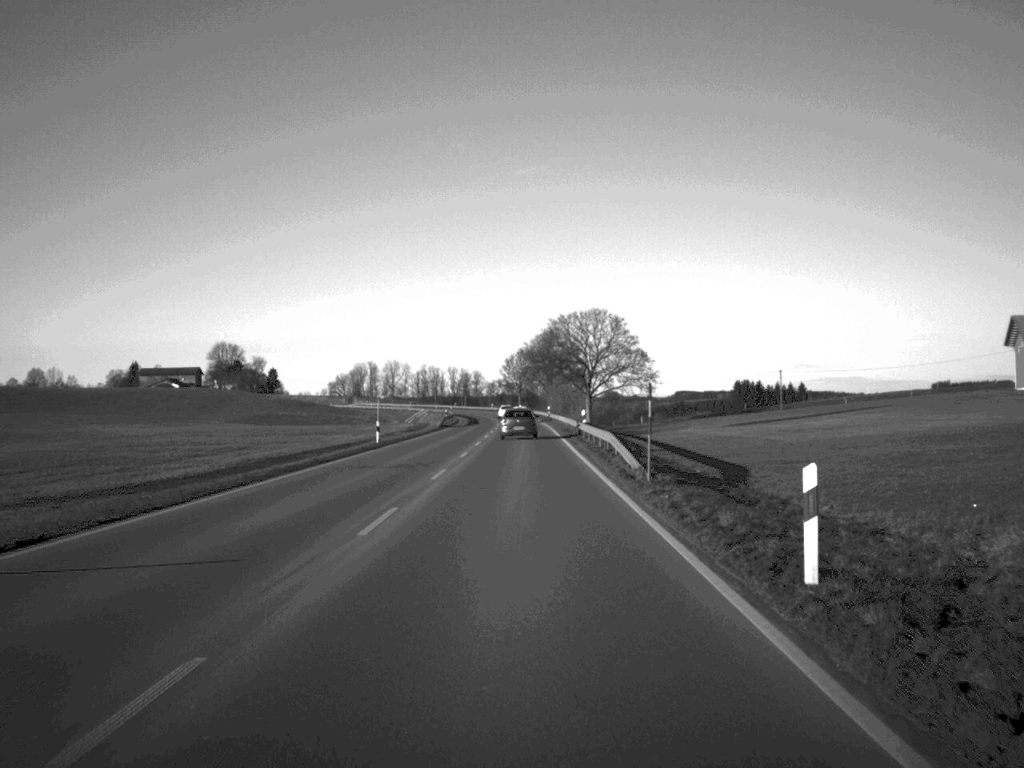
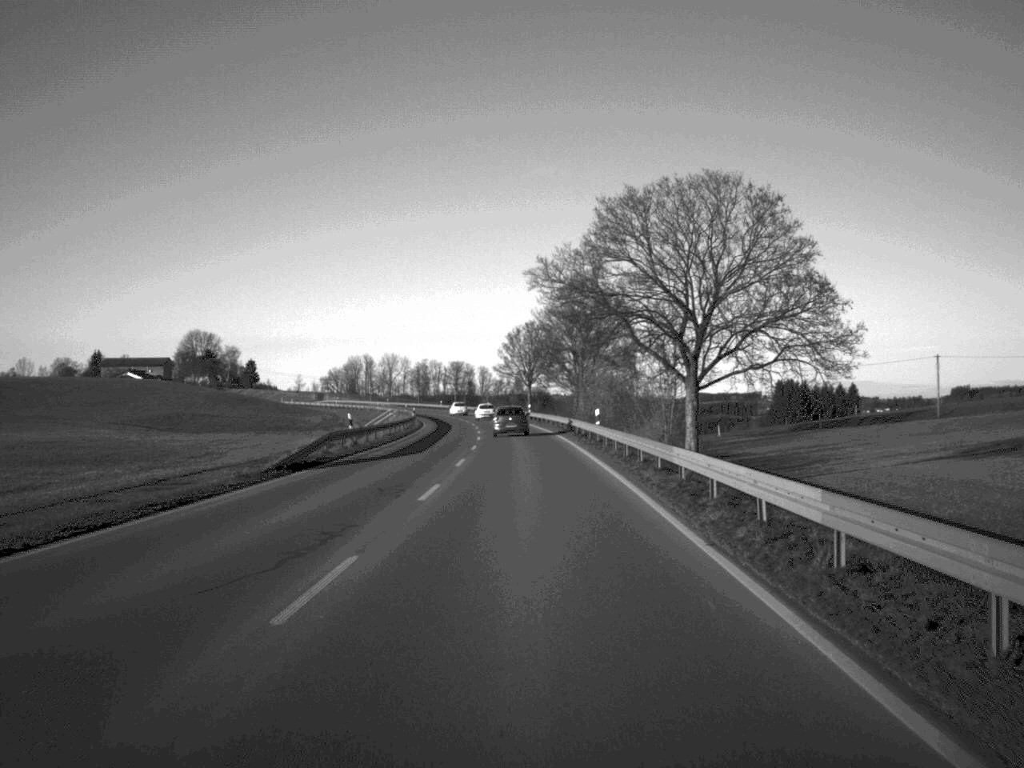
(-0.3, +65.9) m; -1°
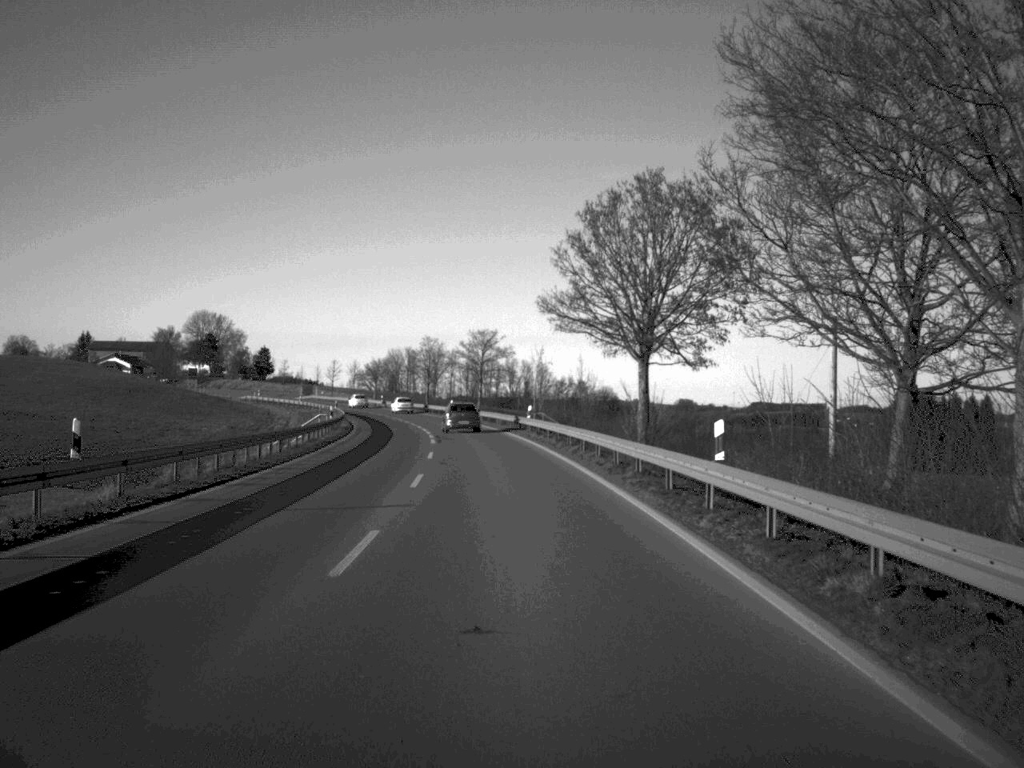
(-1.5, +80.8) m; -3°
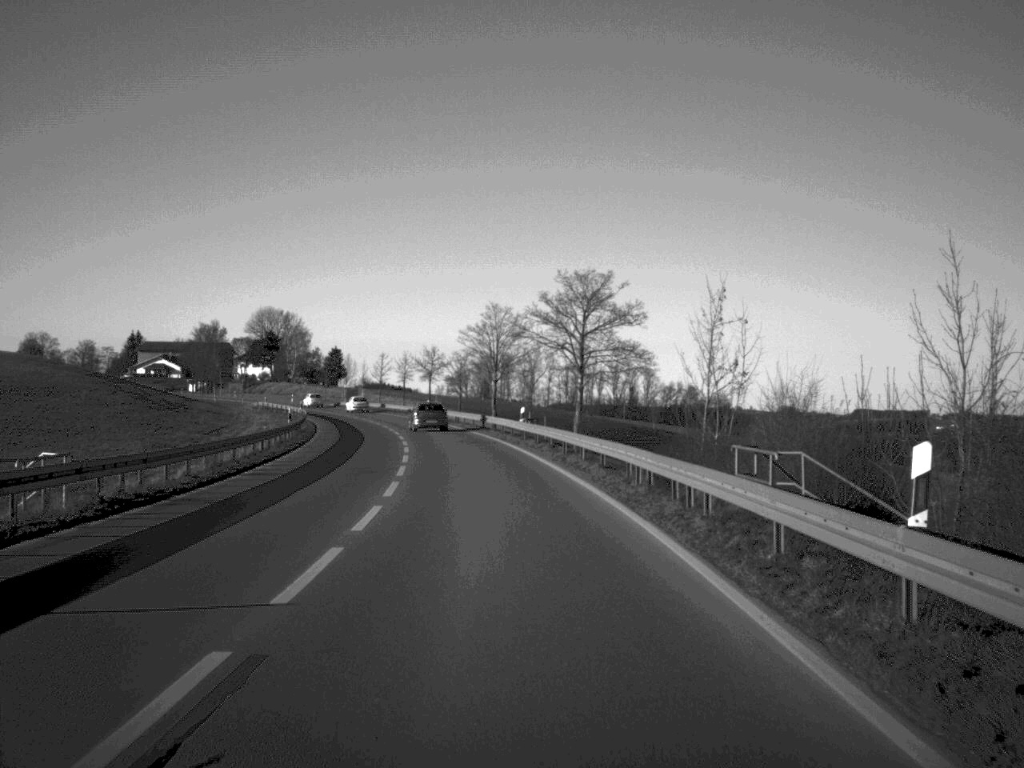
(-1.7, +49.4) m; -5°
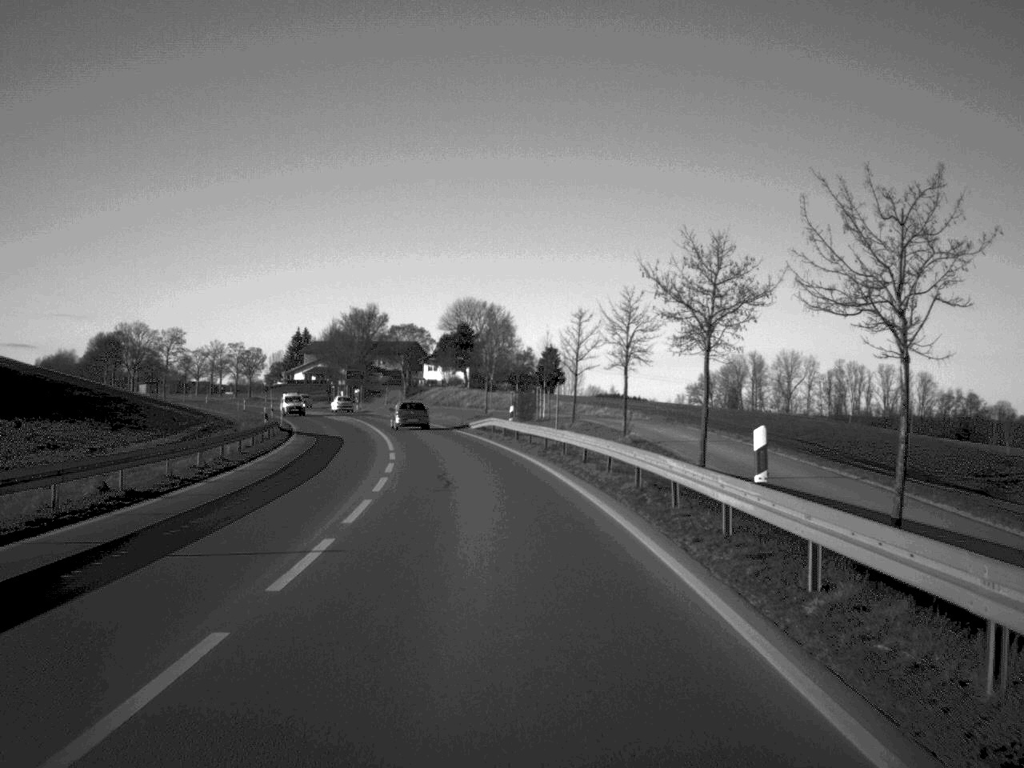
(-6.8, +76.8) m; -11°
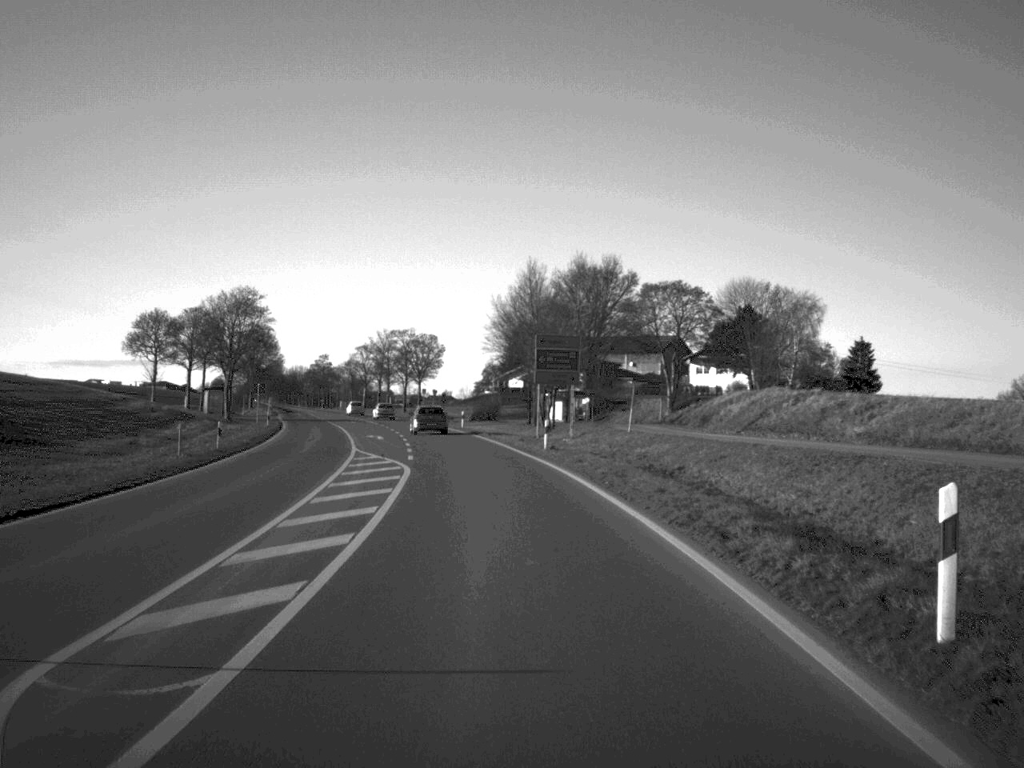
(-8.1, +78.1) m; -11°
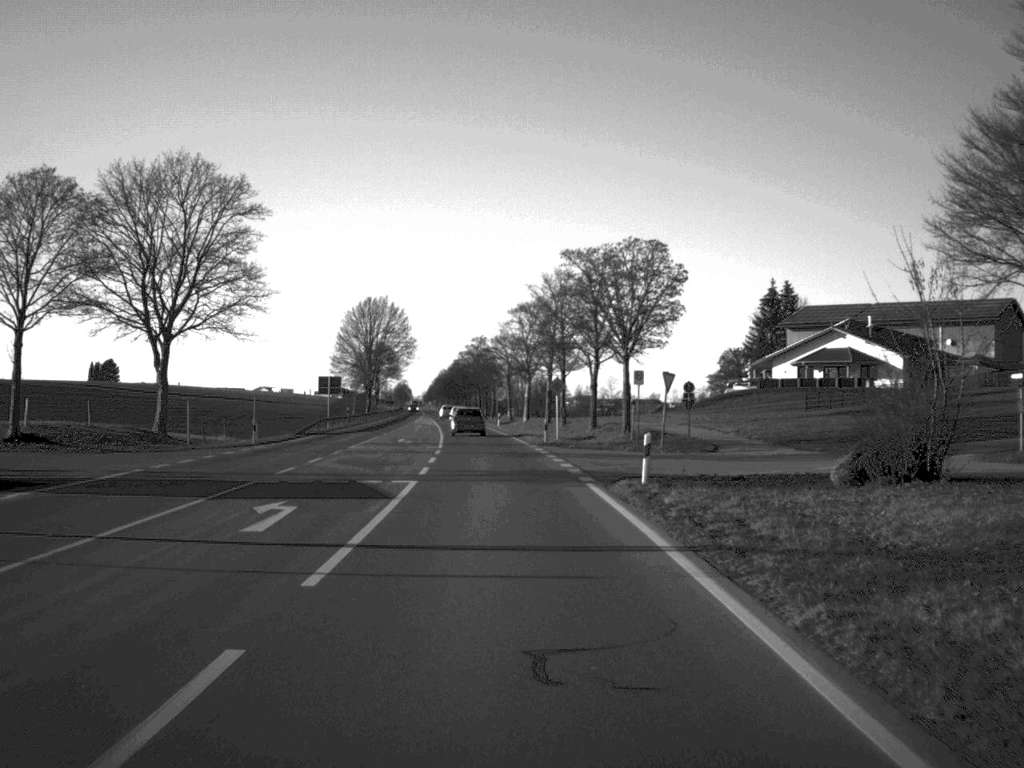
(-6.7, +78.2) m; -9°
